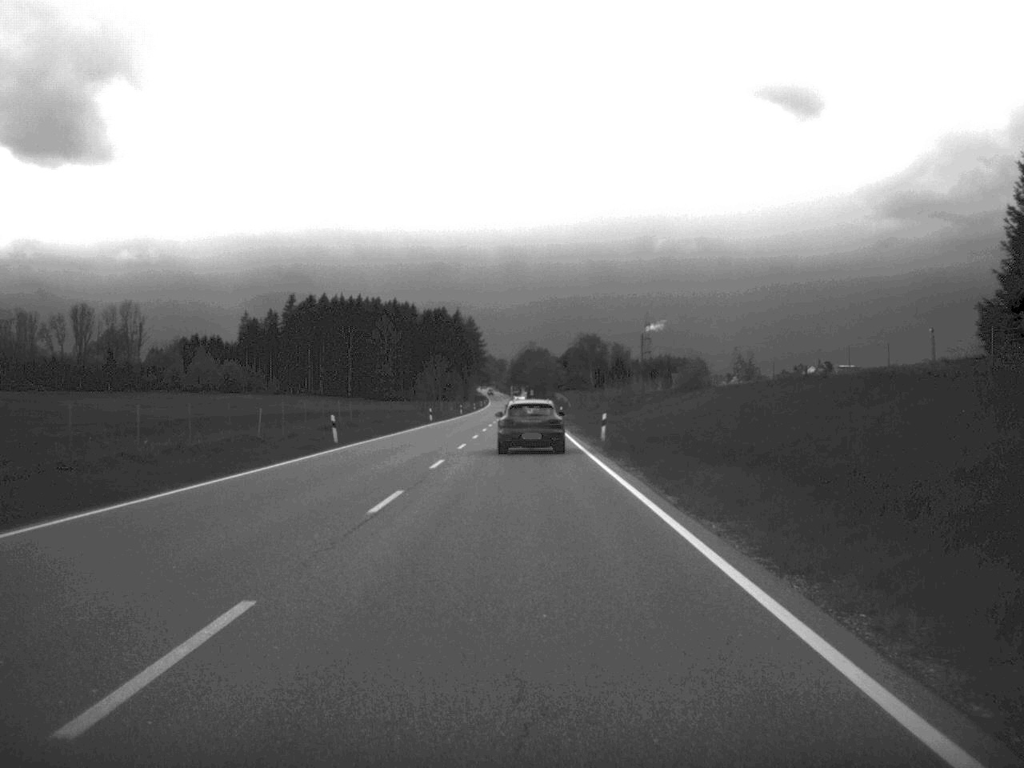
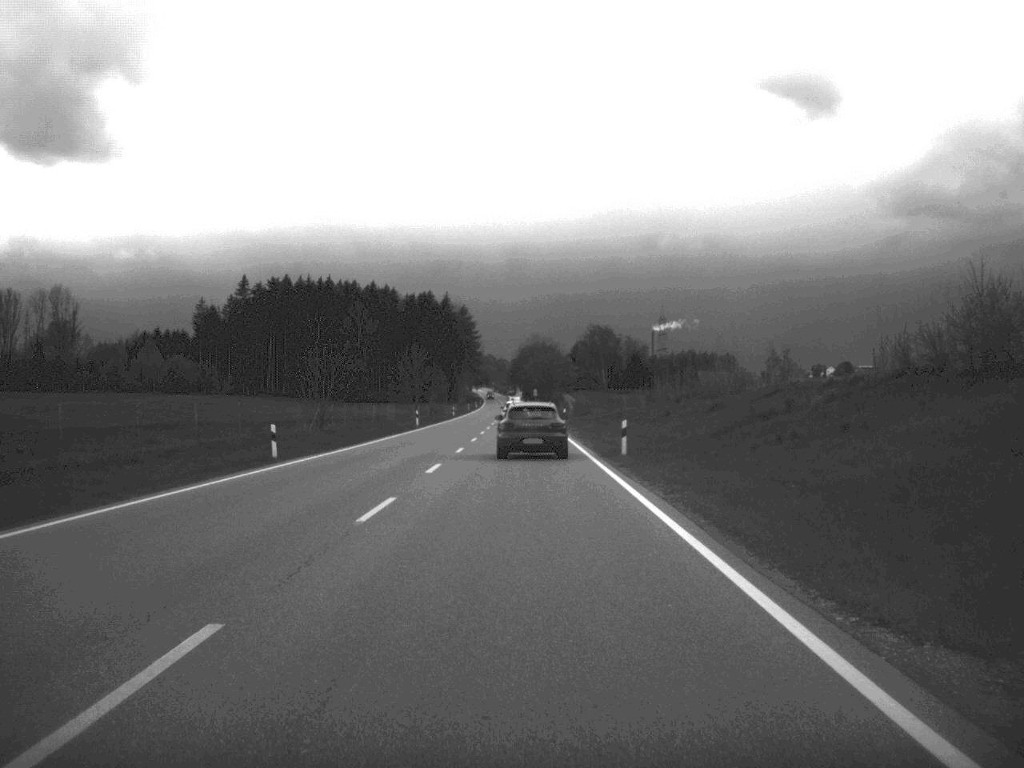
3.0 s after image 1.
(-0.1, +60.3) m; 0°
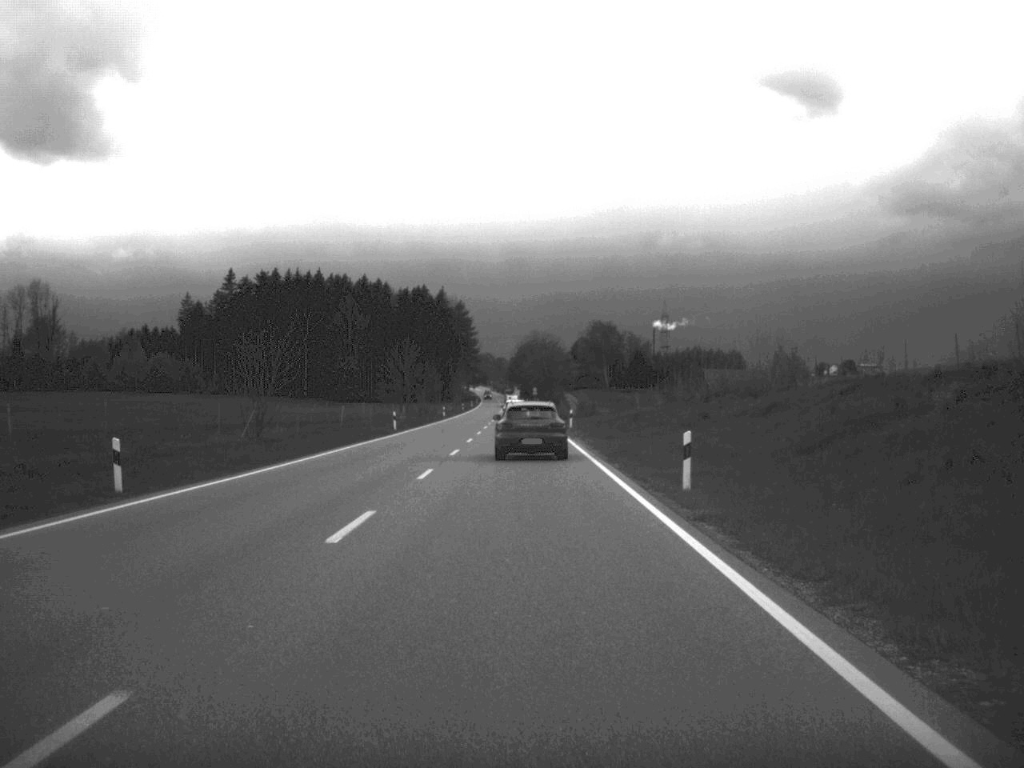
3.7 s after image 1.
(0.0, +14.0) m; 0°
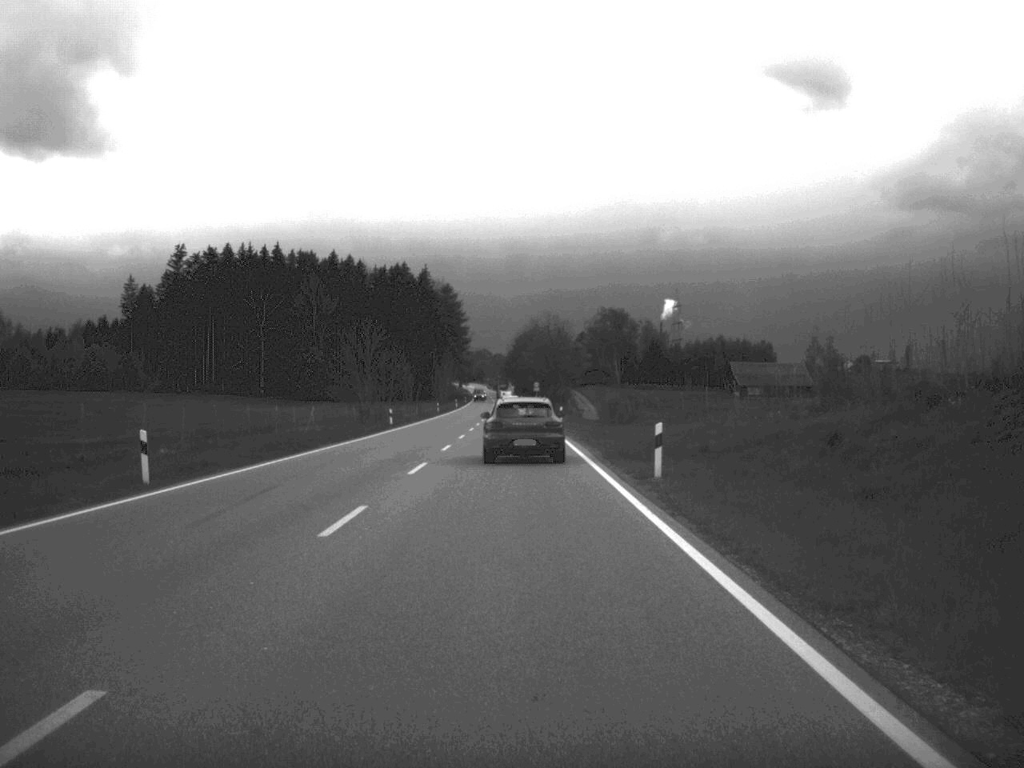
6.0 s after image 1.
(0.0, +46.7) m; 0°
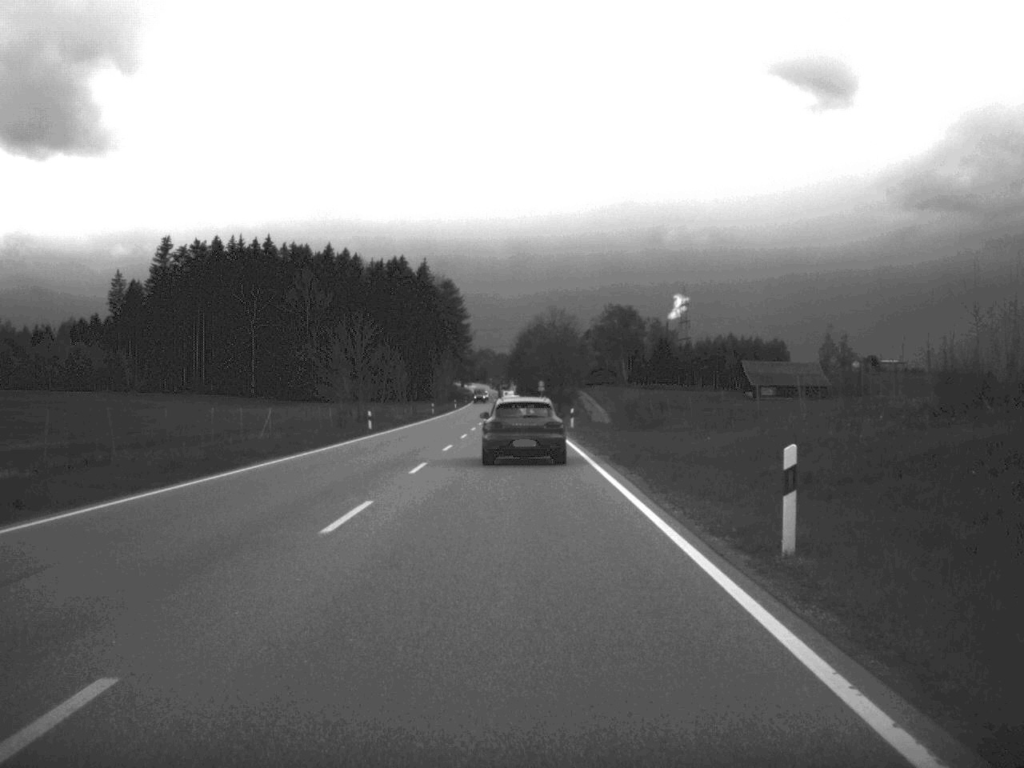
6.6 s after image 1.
(0.0, +11.7) m; 0°
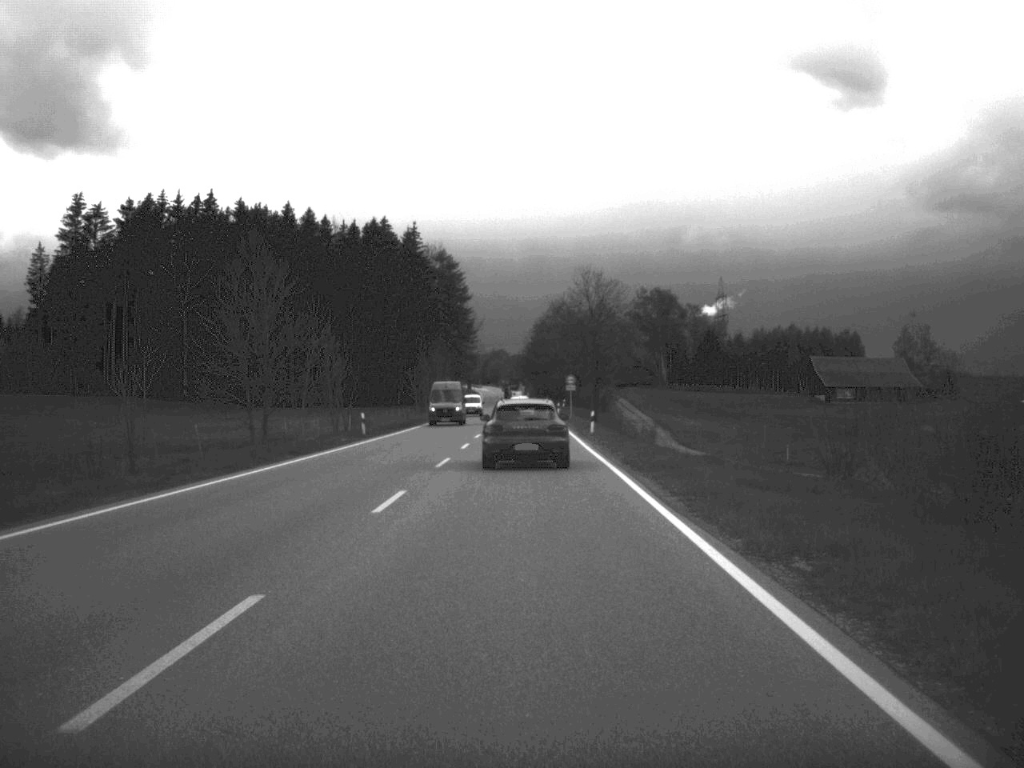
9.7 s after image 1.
(-0.5, +55.9) m; -1°
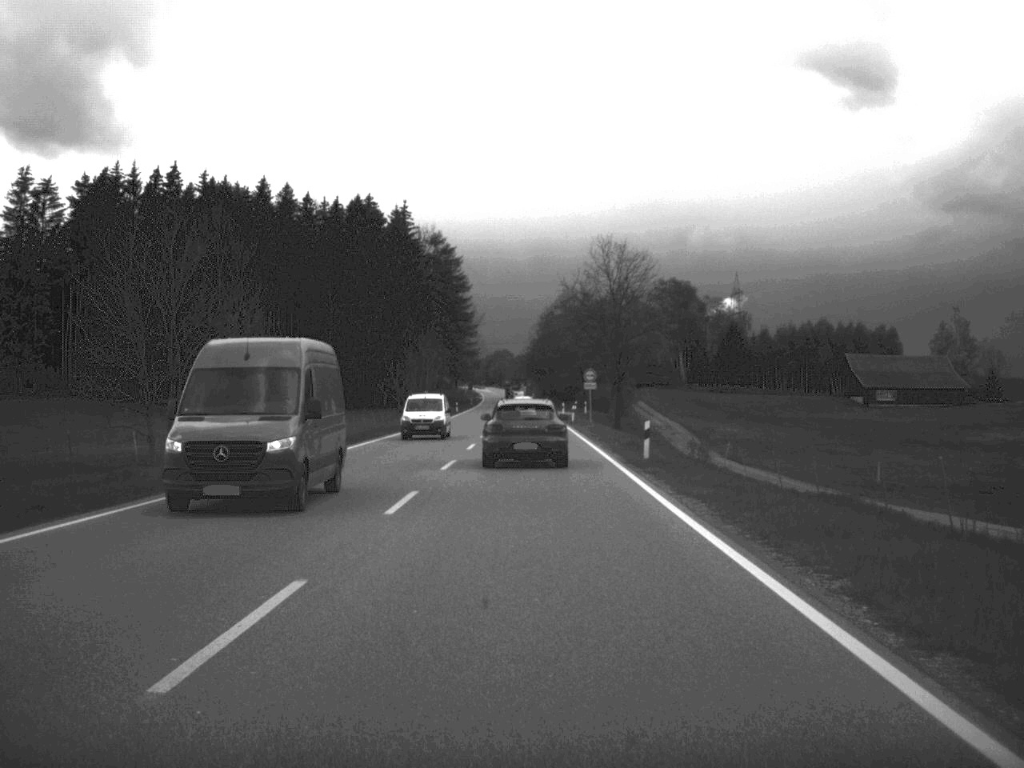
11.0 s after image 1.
(-0.1, +22.9) m; 0°
